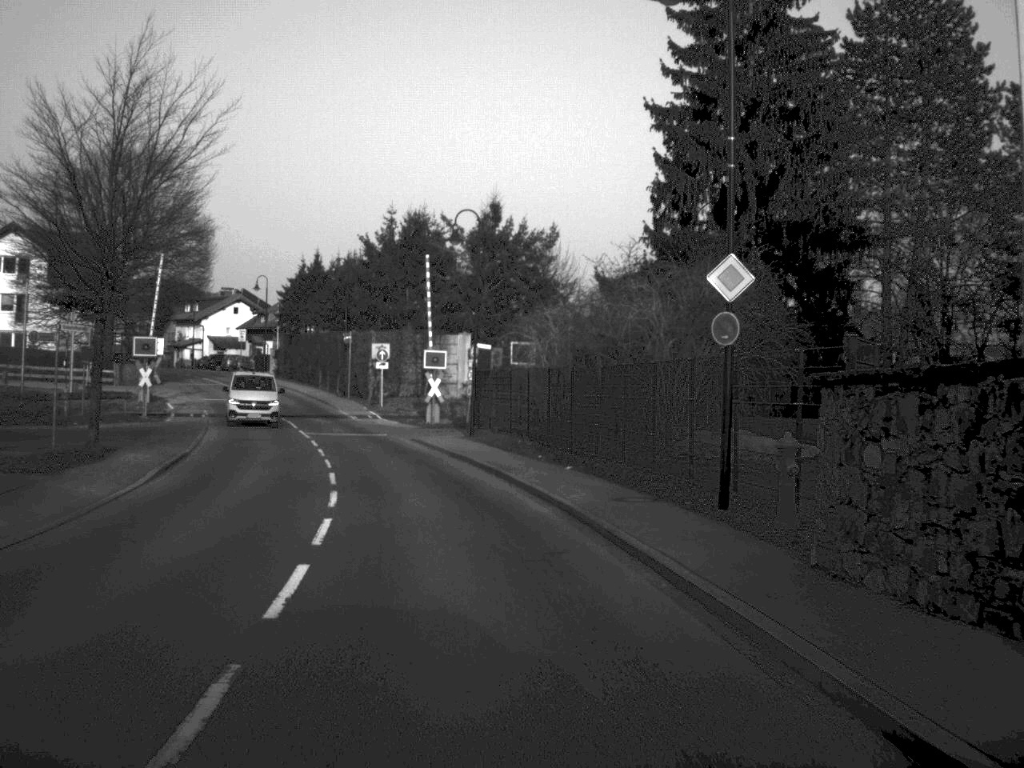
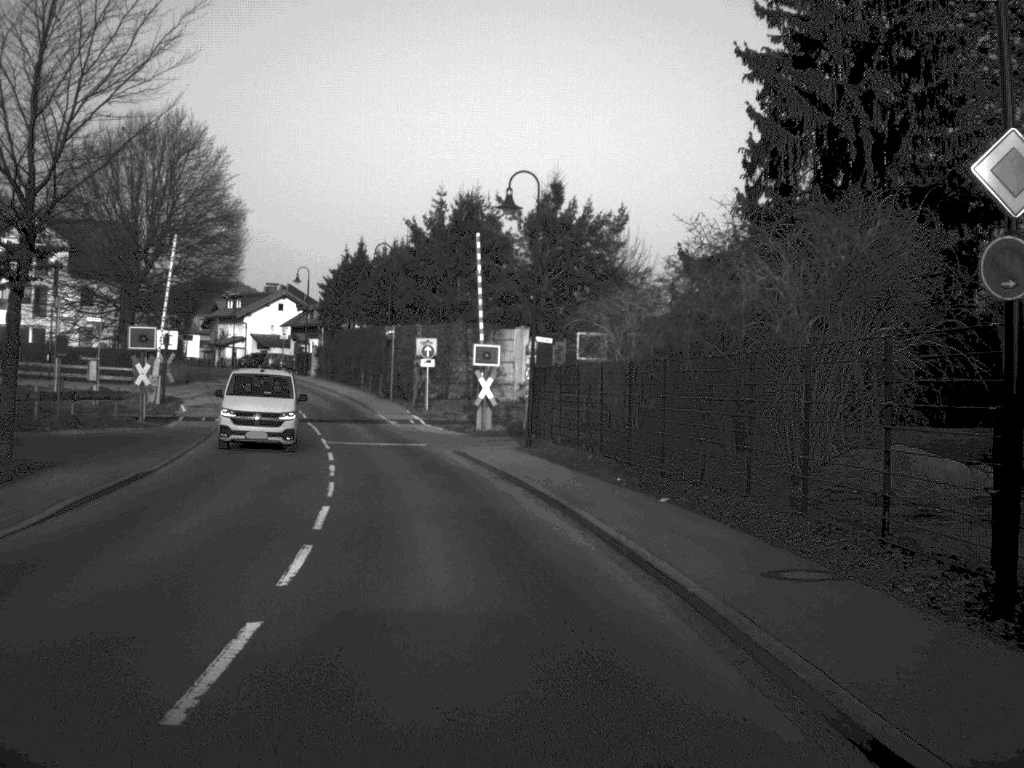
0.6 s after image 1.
(-0.2, +7.6) m; -3°
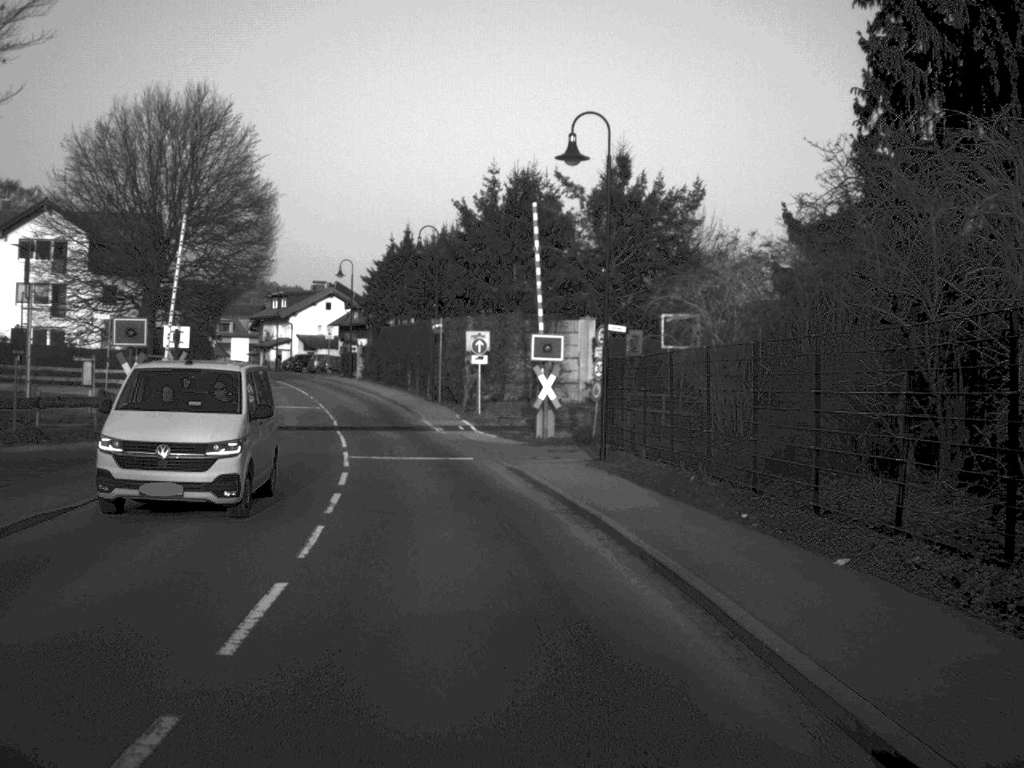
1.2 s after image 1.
(-0.2, +7.2) m; -3°
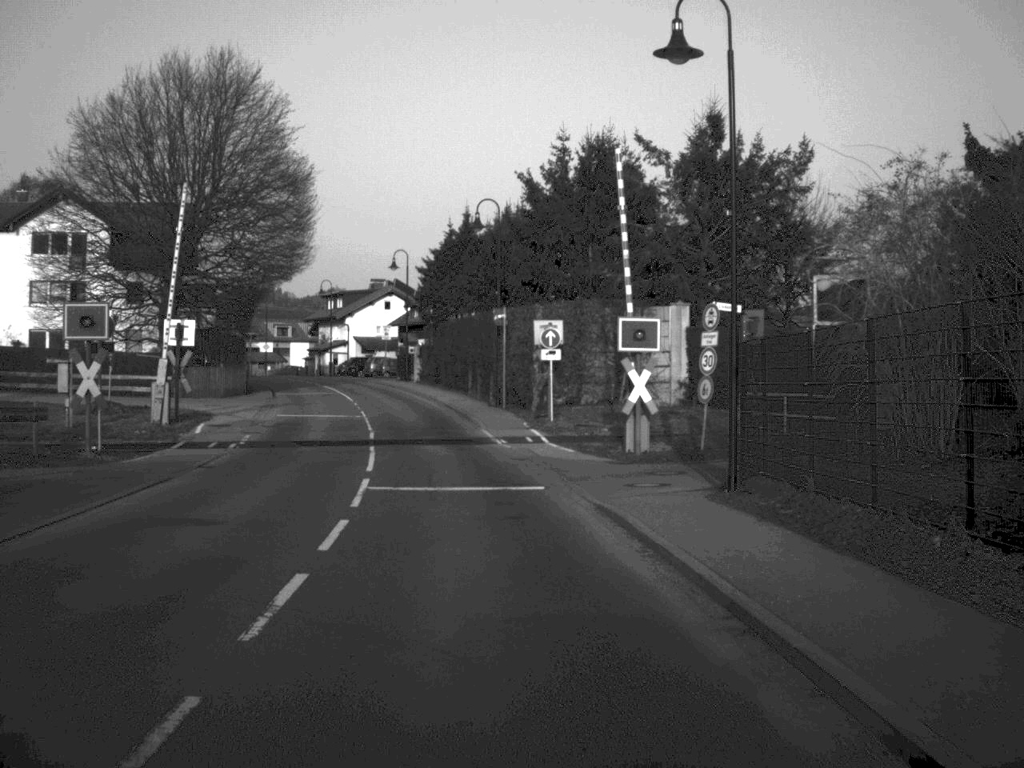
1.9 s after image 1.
(-0.2, +8.5) m; -3°
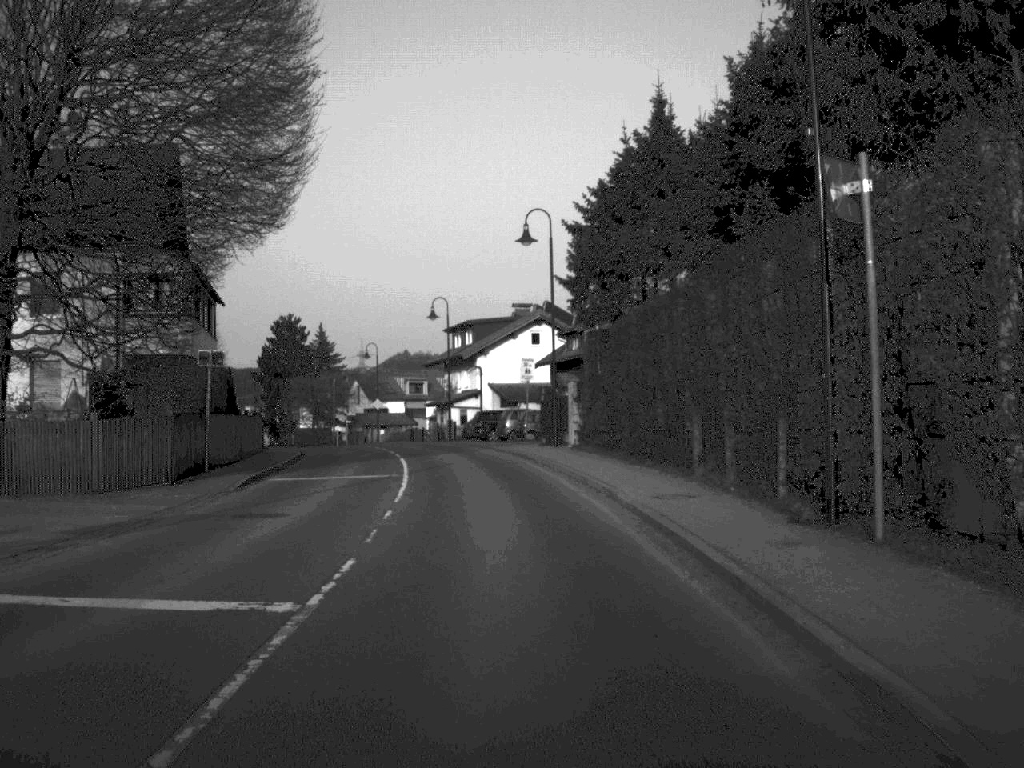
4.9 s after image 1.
(-2.1, +32.7) m; -7°
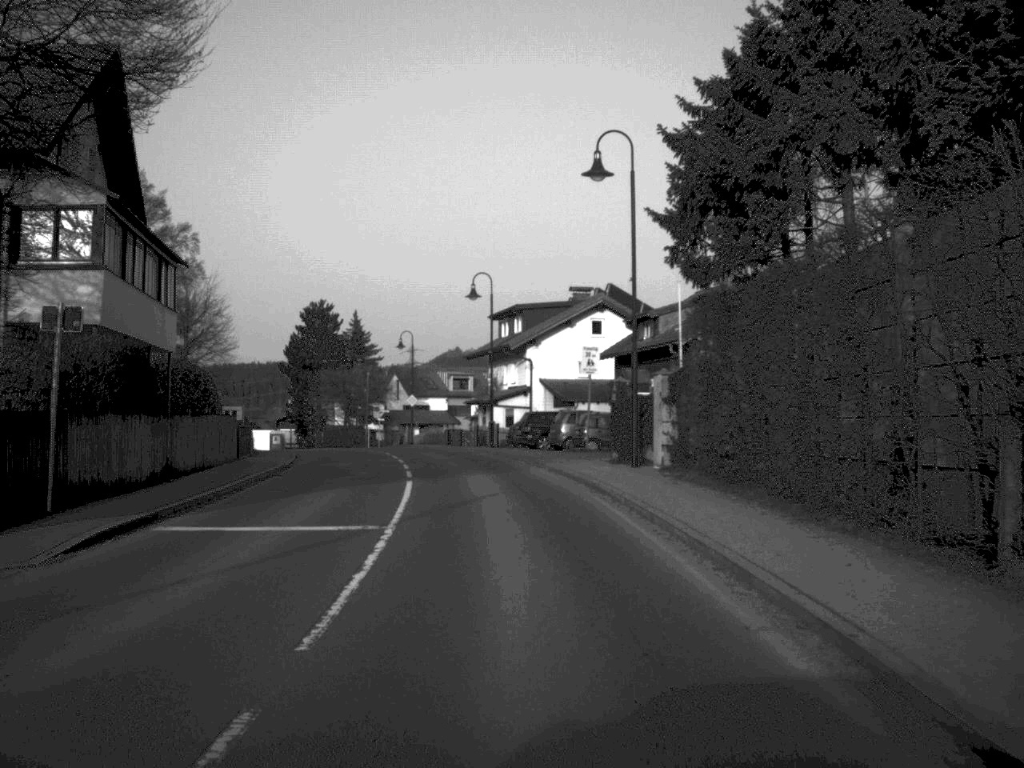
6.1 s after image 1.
(-0.3, +12.4) m; -2°
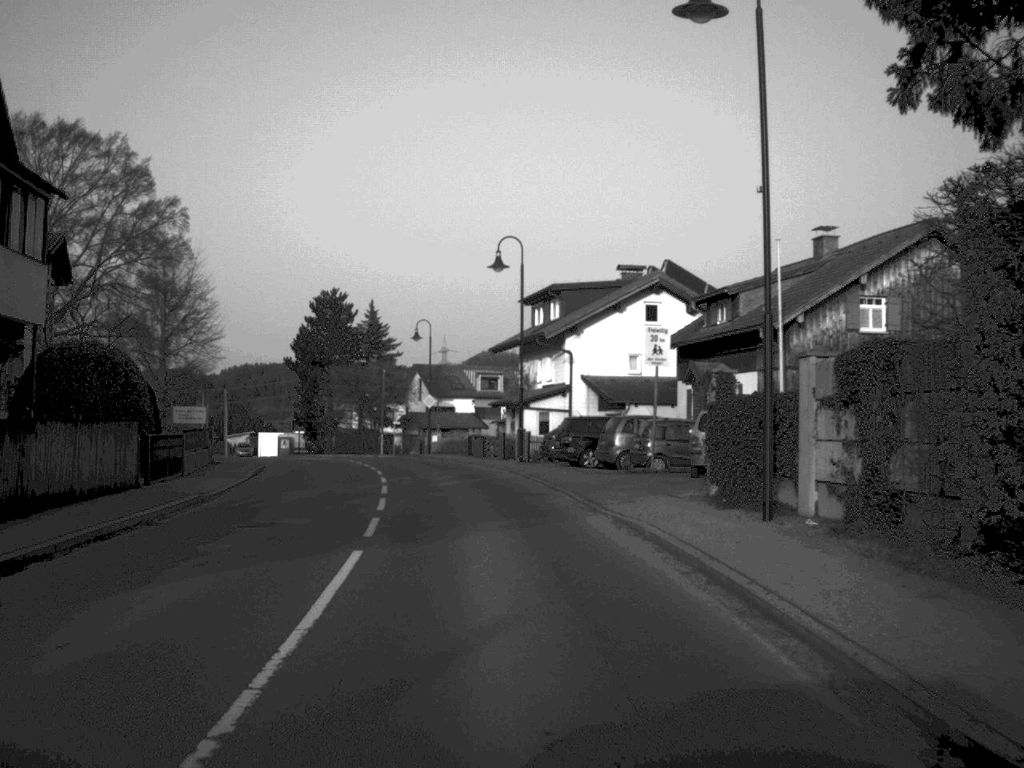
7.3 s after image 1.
(-0.1, +12.2) m; -1°
